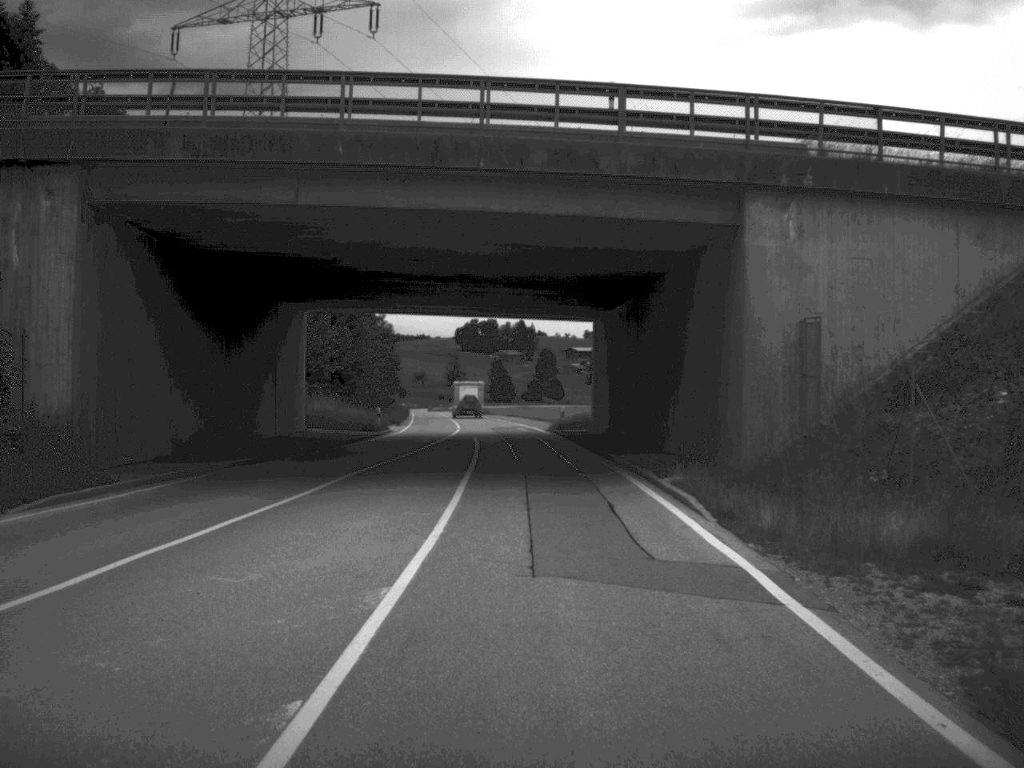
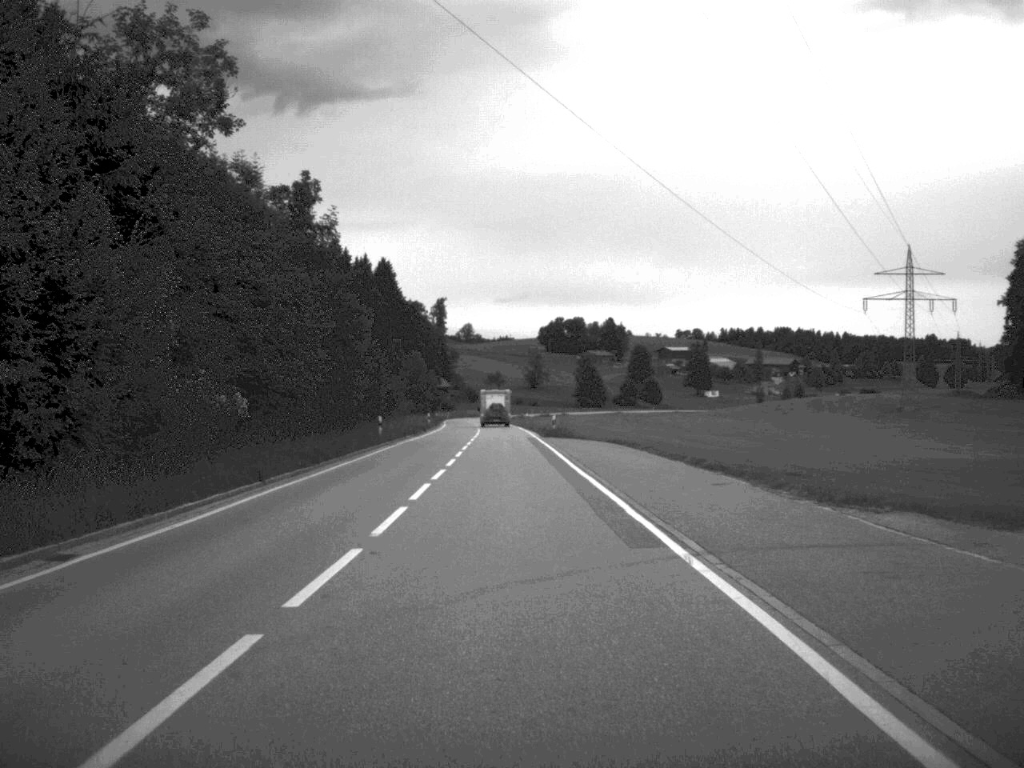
(-1.5, +64.4) m; -4°
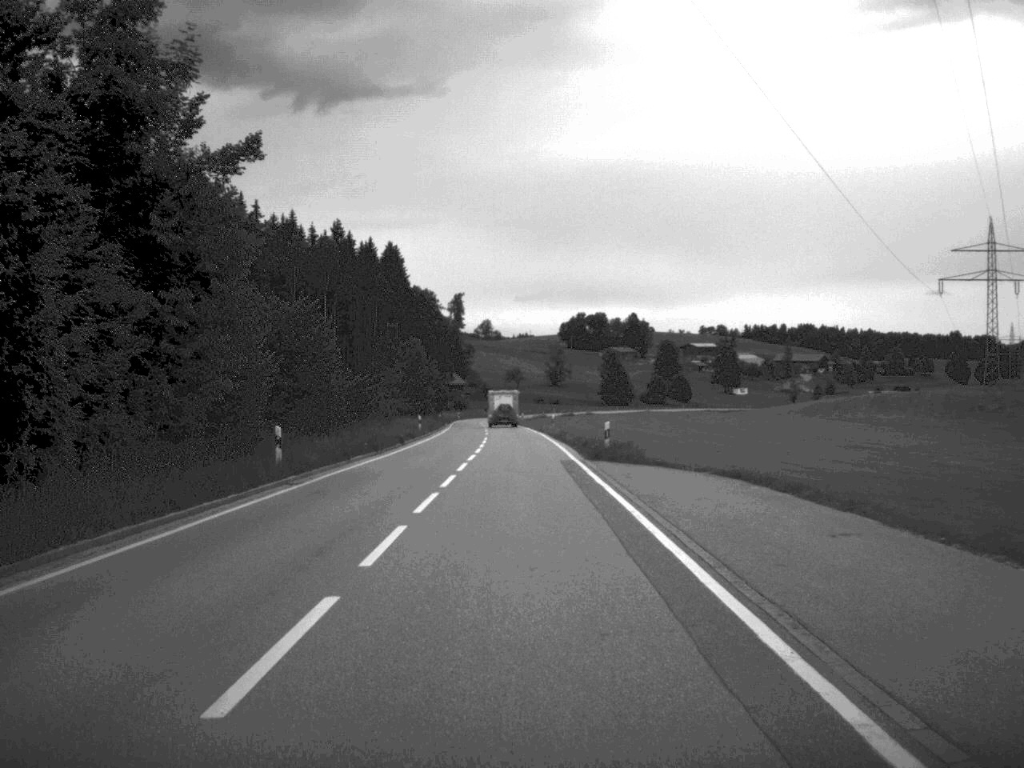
(-0.3, +26.0) m; -1°
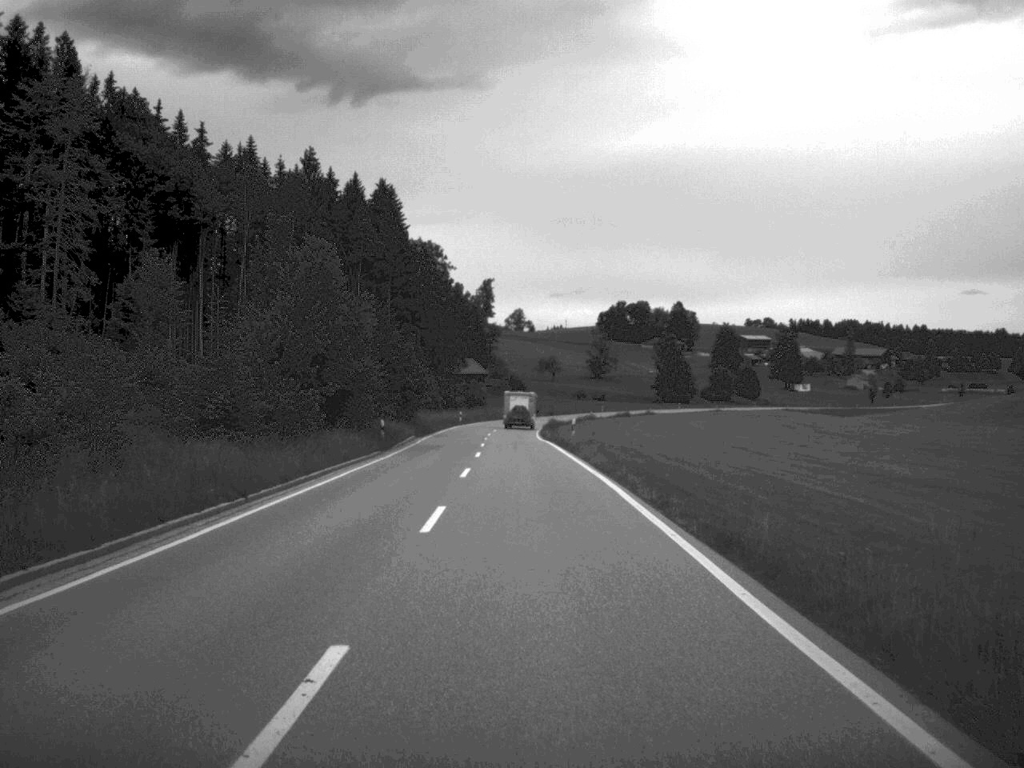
(-0.9, +66.4) m; -2°
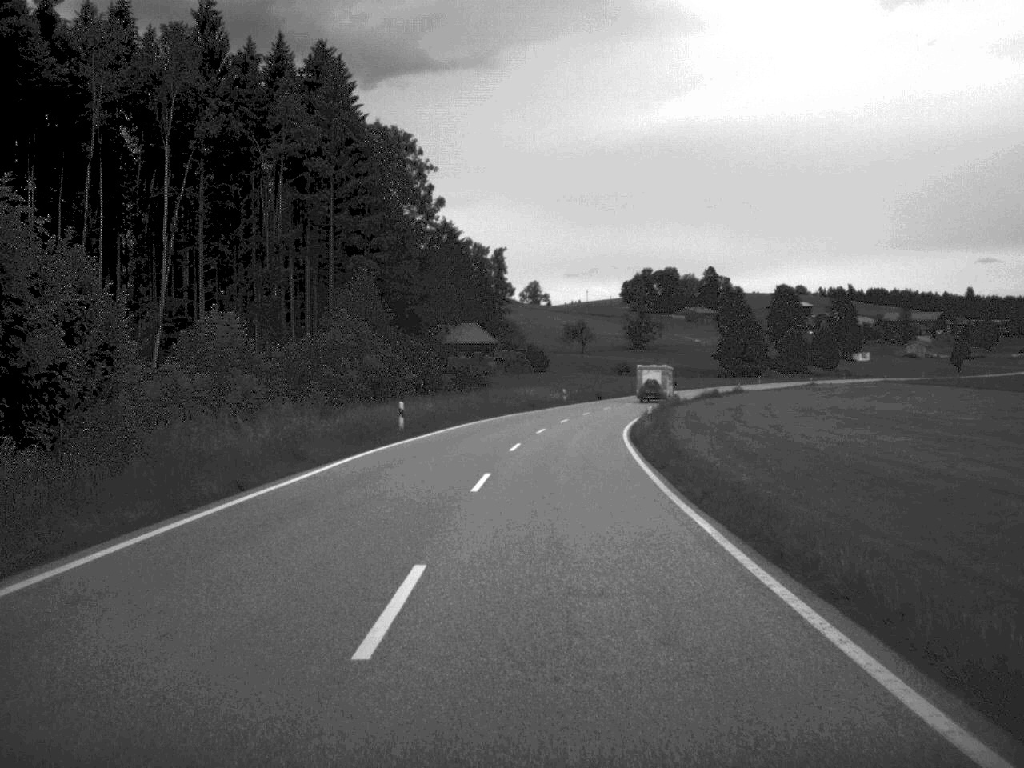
(-1.1, +67.3) m; -1°
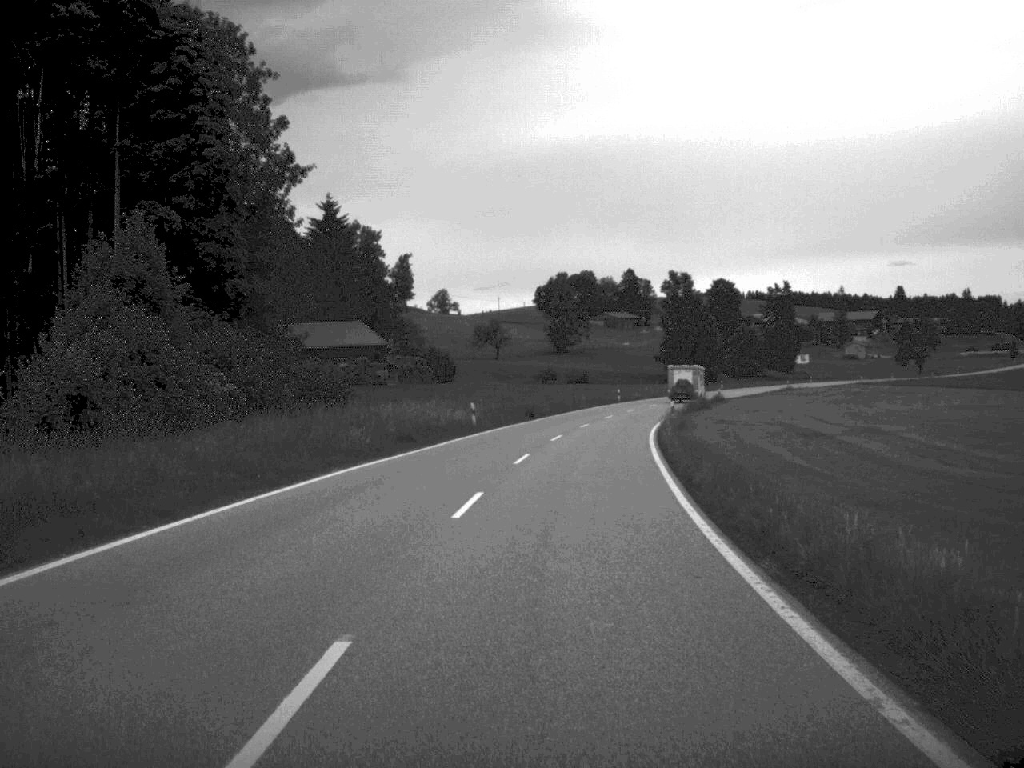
(+1.2, +38.7) m; +4°
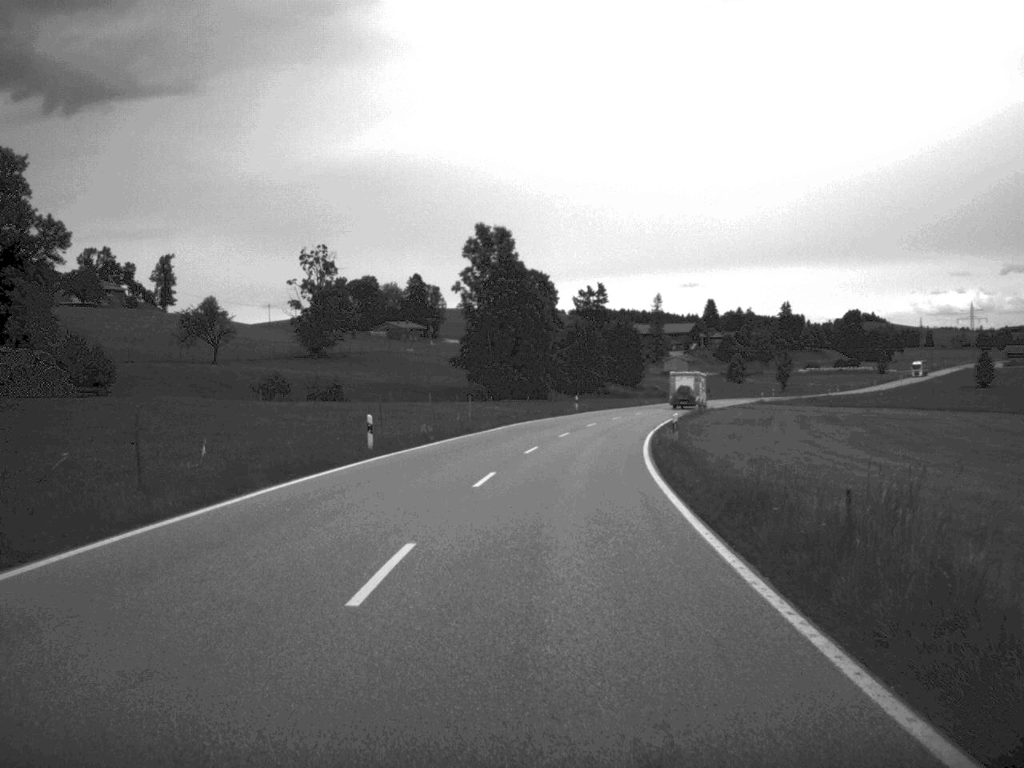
(+5.5, +65.1) m; +9°
